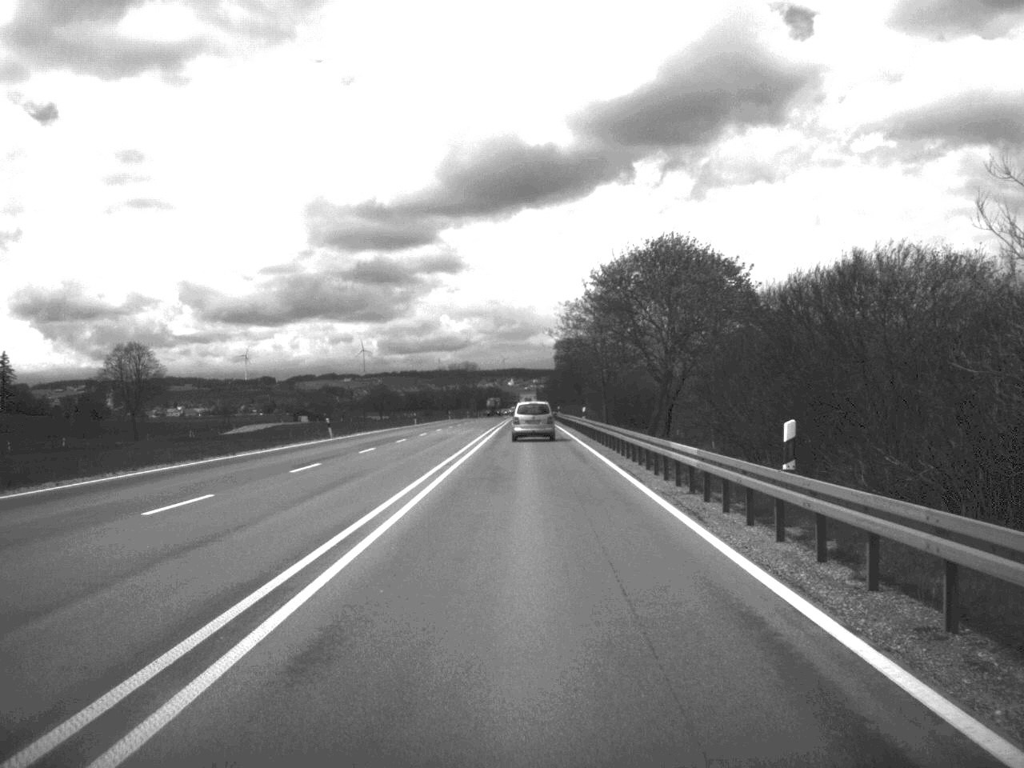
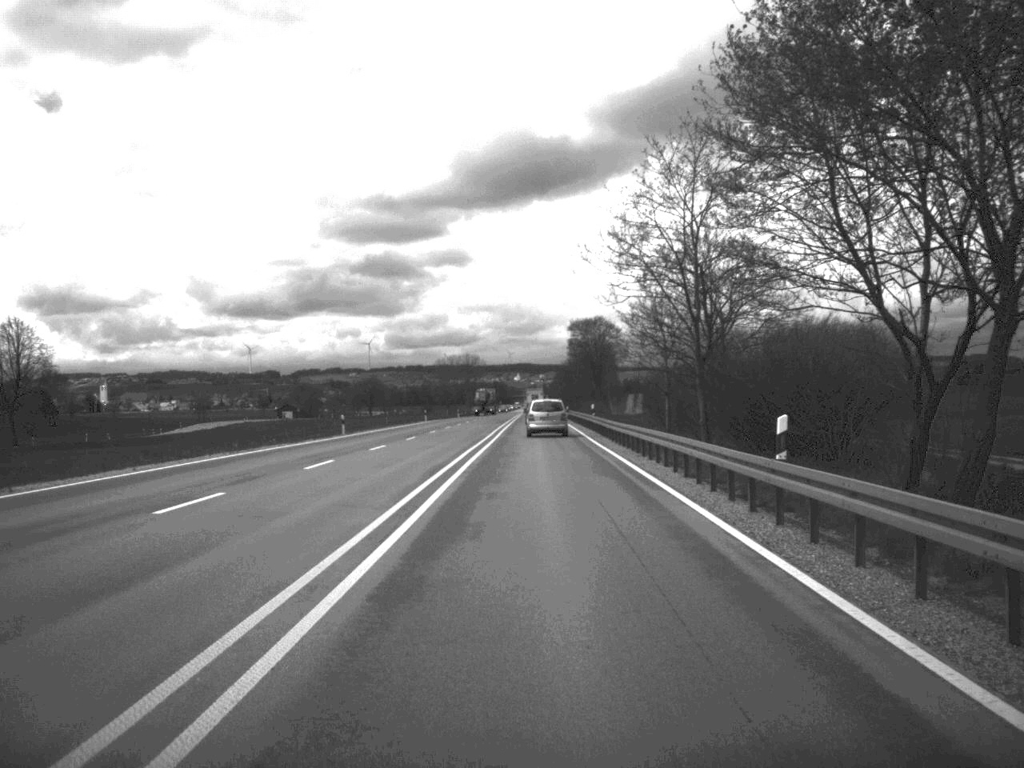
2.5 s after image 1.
(-0.2, +47.9) m; 0°
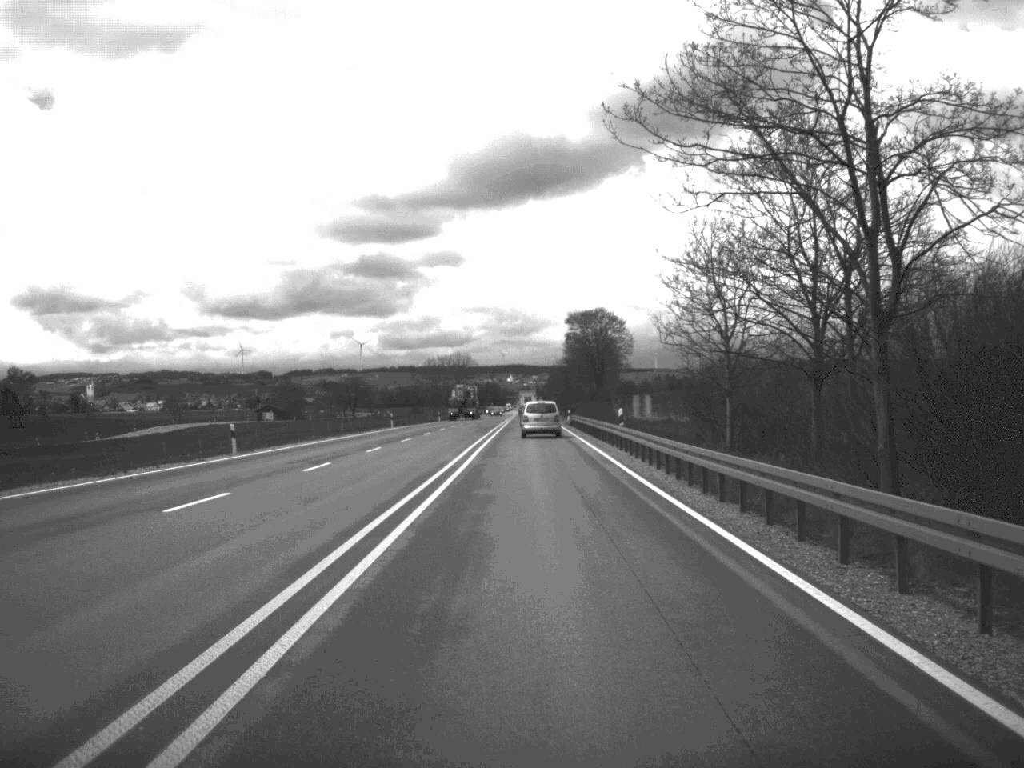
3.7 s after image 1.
(+0.1, +23.1) m; 0°
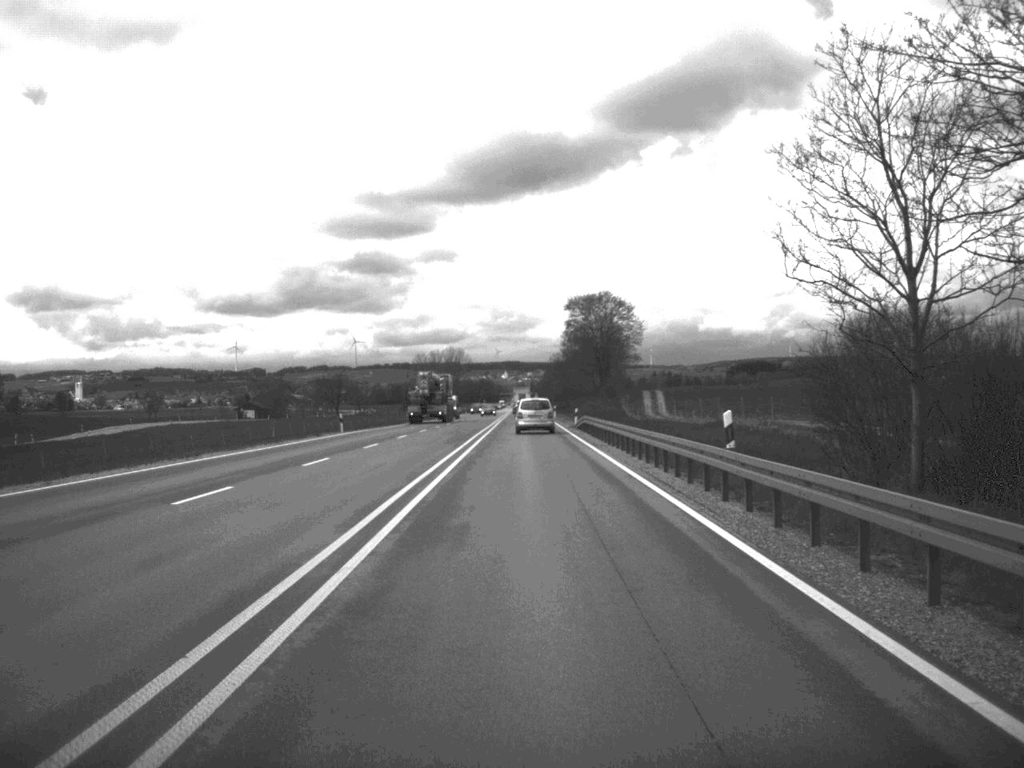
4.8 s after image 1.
(0.0, +22.8) m; 0°
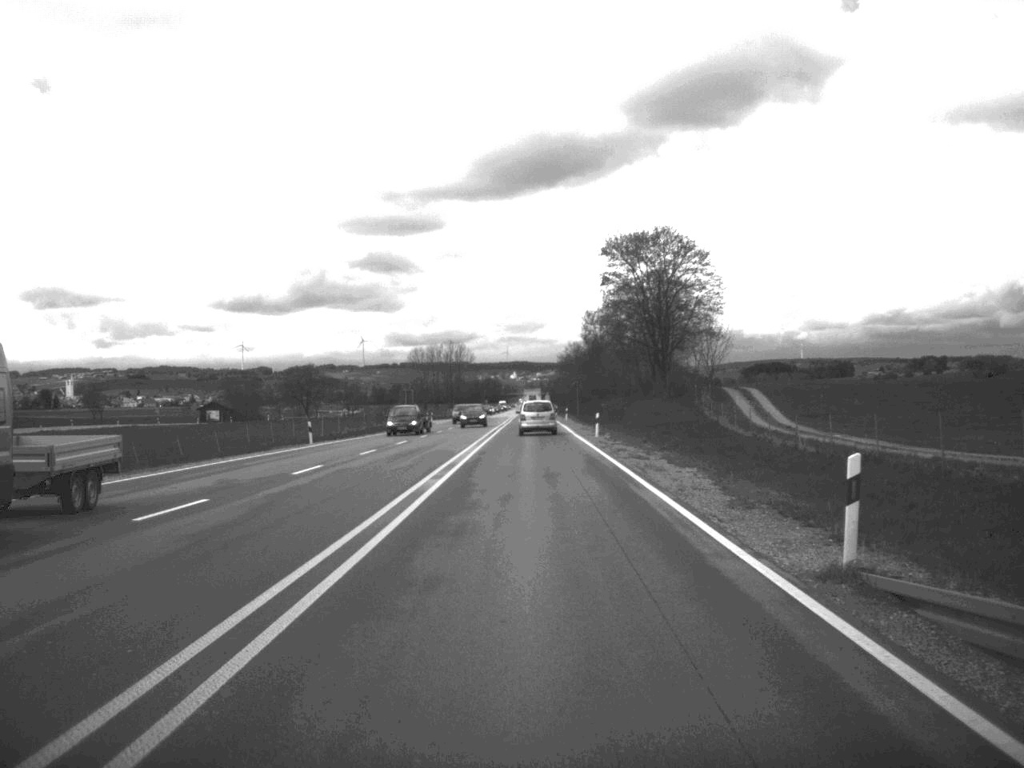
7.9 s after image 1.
(-0.3, +61.4) m; -1°
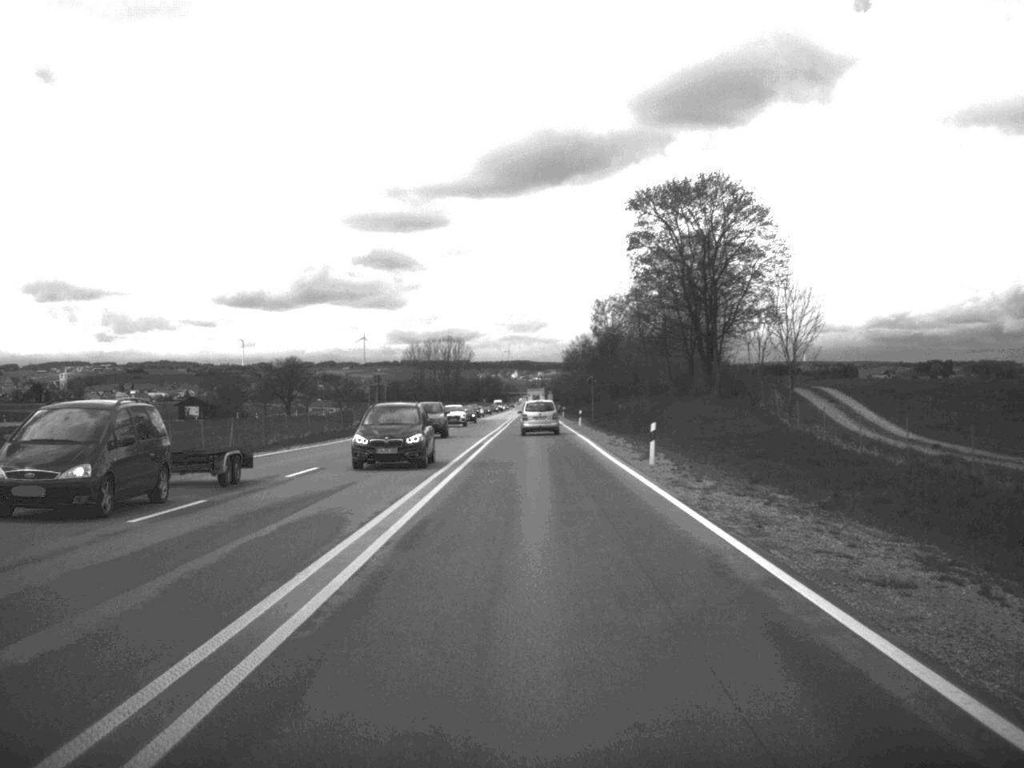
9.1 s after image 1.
(0.0, +24.3) m; 0°
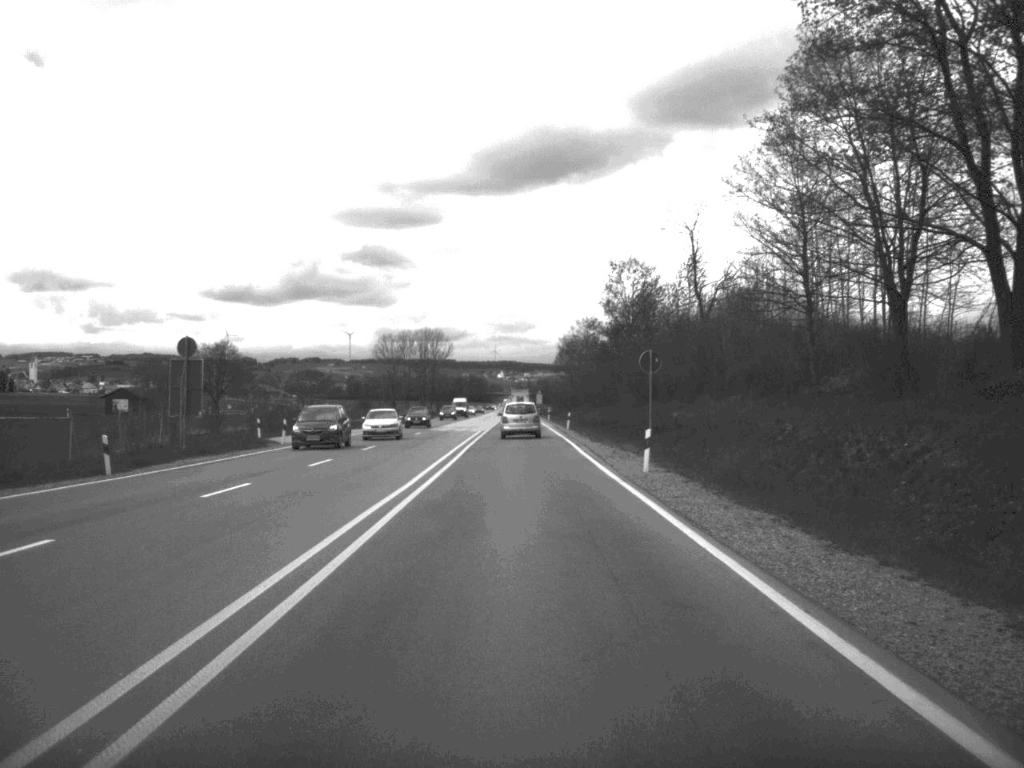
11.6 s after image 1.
(+0.2, +51.3) m; 0°
